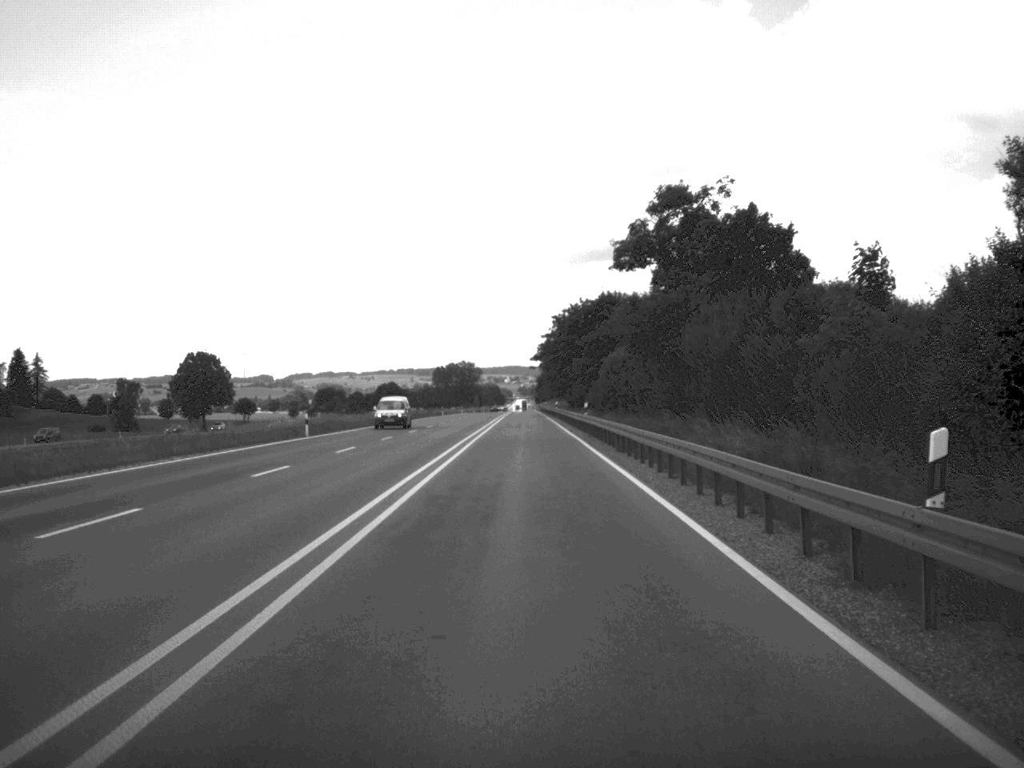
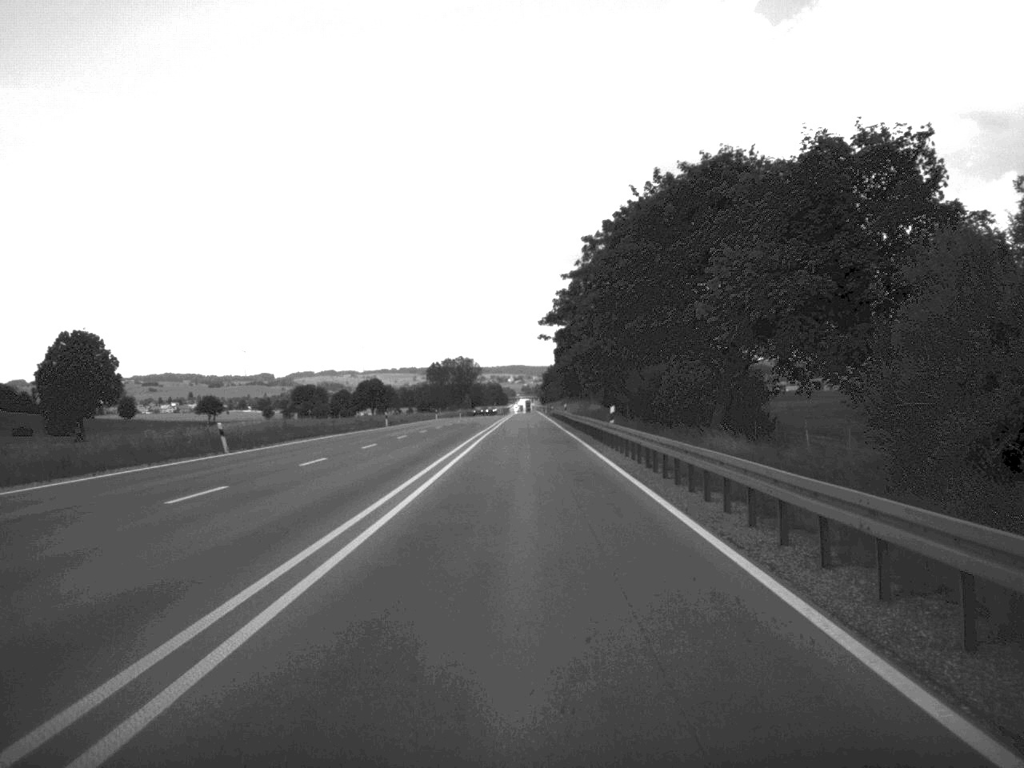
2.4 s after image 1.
(-0.2, +65.9) m; 0°
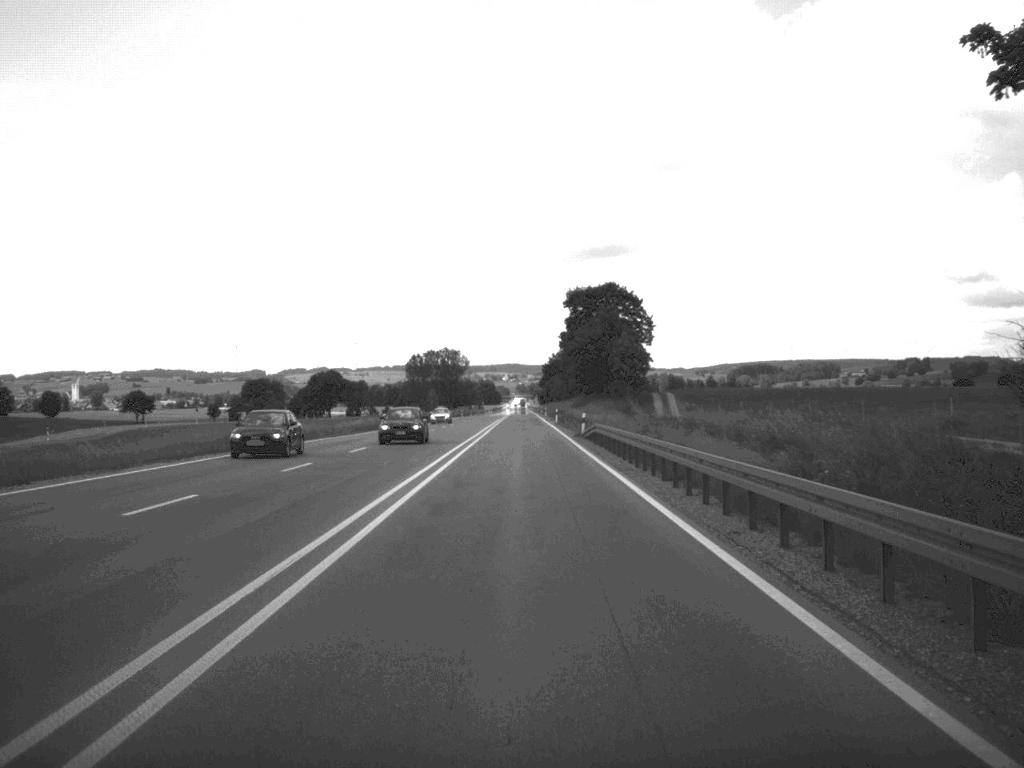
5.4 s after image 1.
(-0.2, +84.9) m; 0°
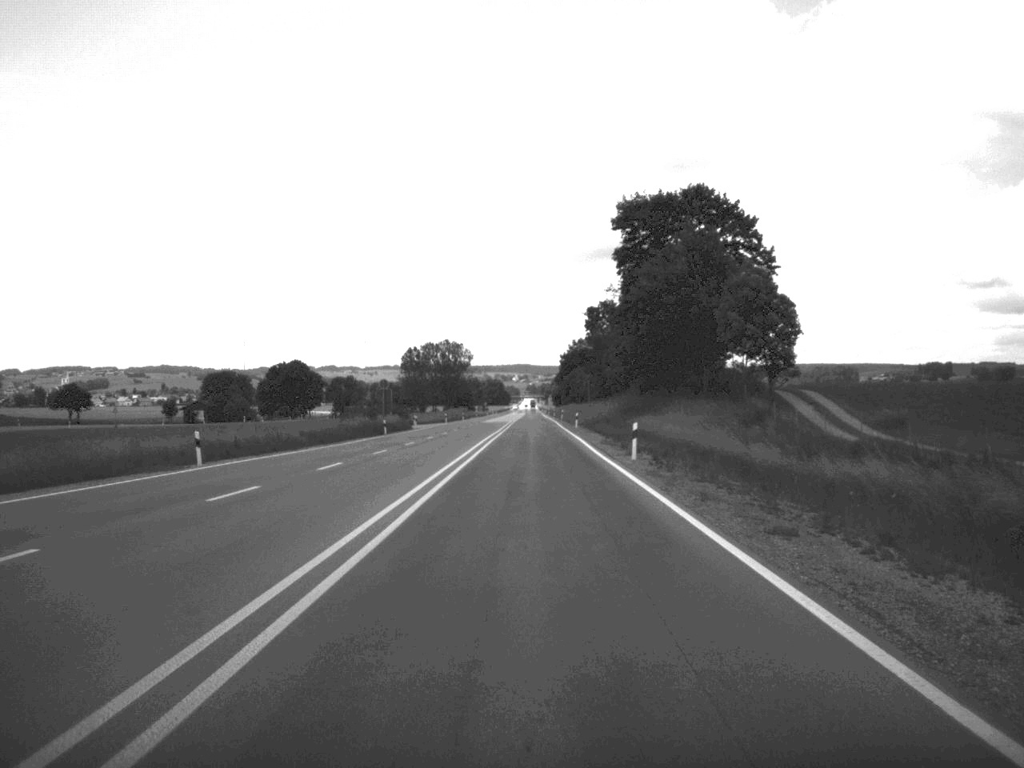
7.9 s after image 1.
(-0.5, +67.6) m; -1°
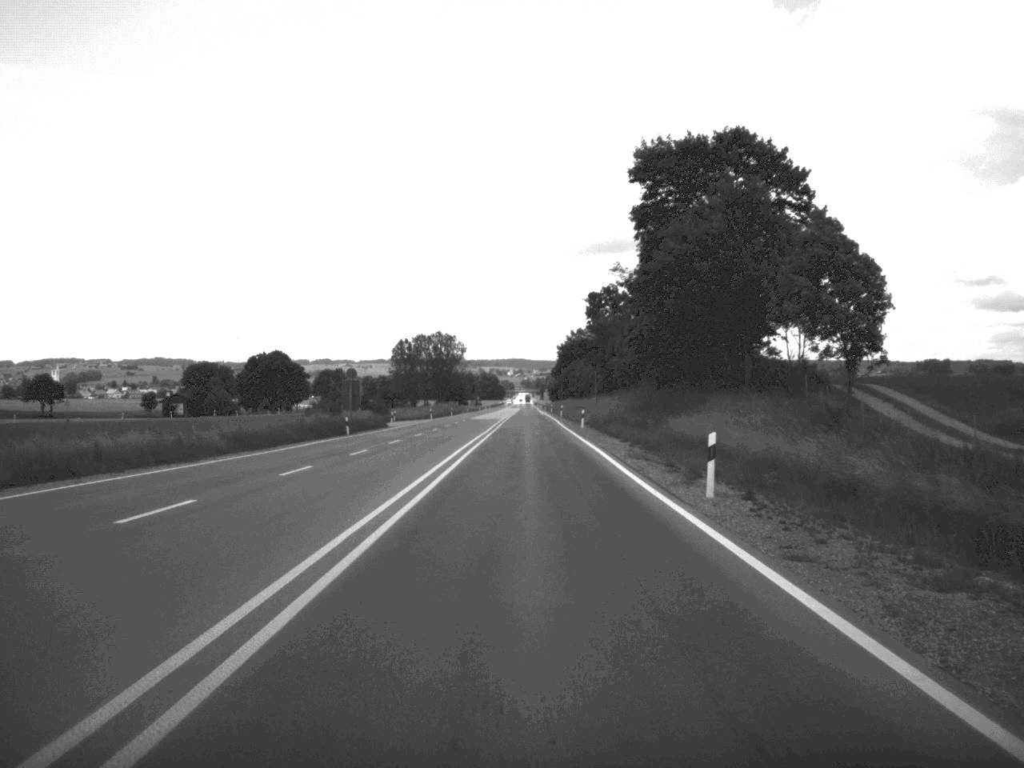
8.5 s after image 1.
(0.0, +16.0) m; 0°
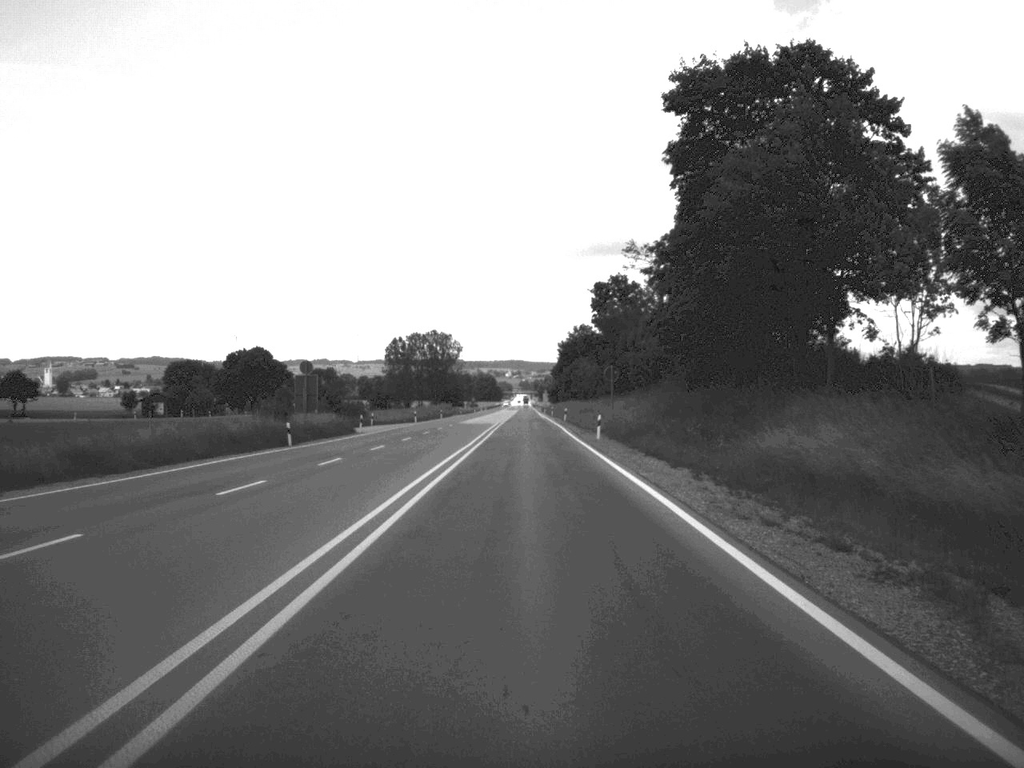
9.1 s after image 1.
(0.0, +16.9) m; 0°
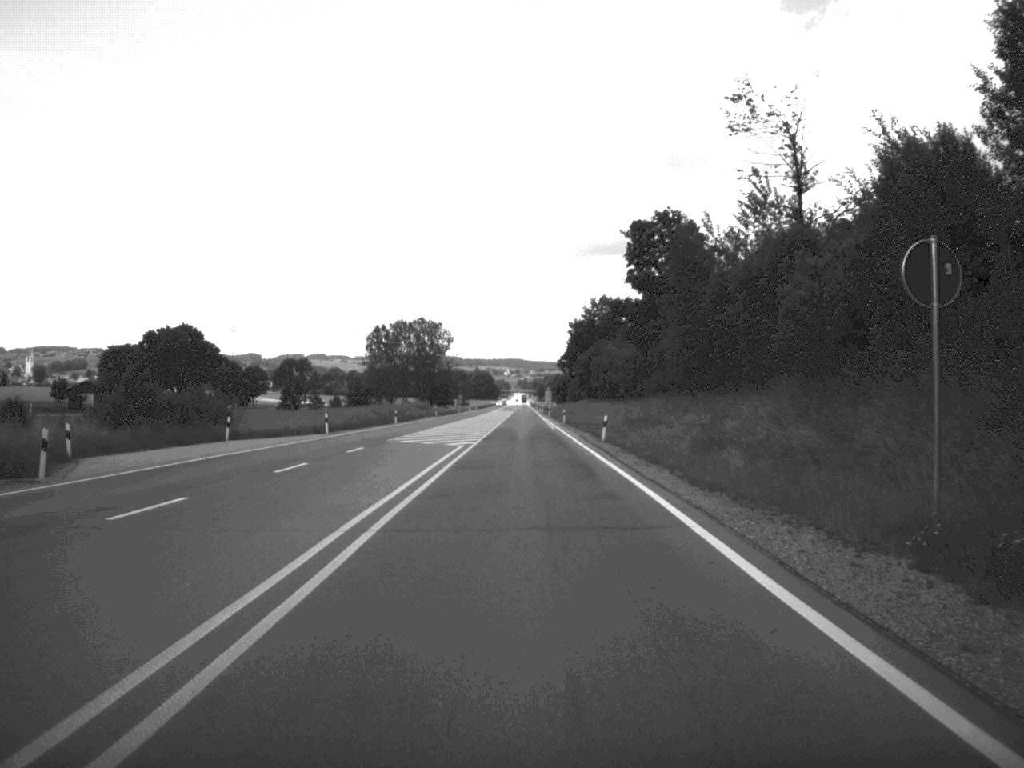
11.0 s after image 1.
(0.0, +52.1) m; 0°
